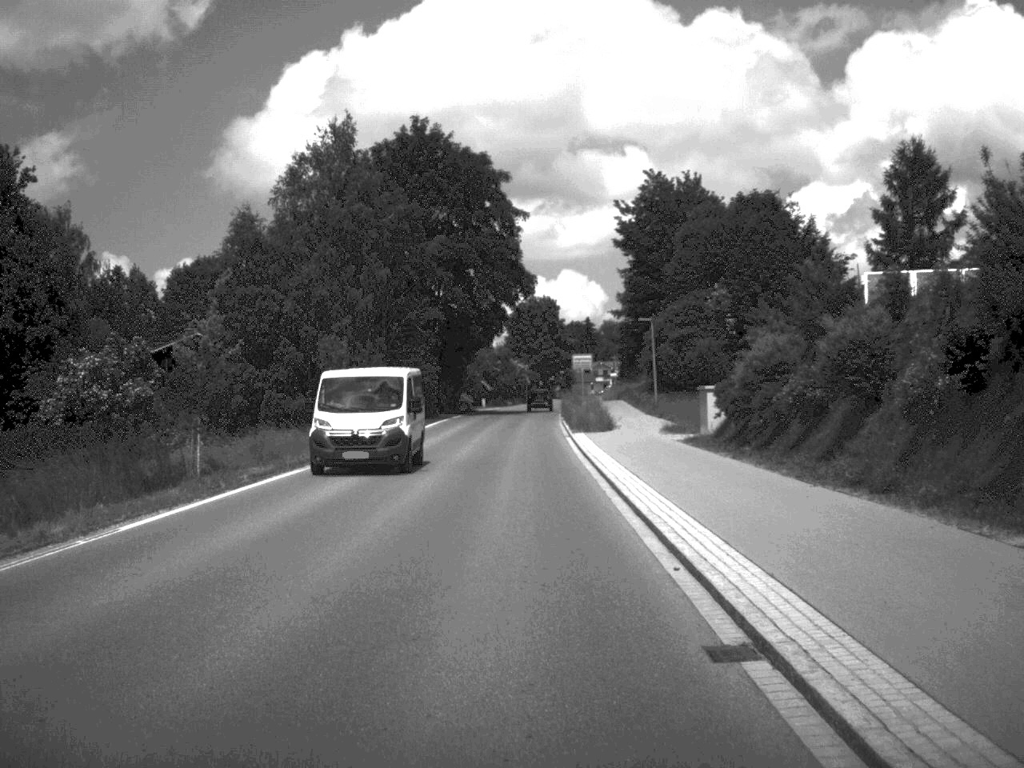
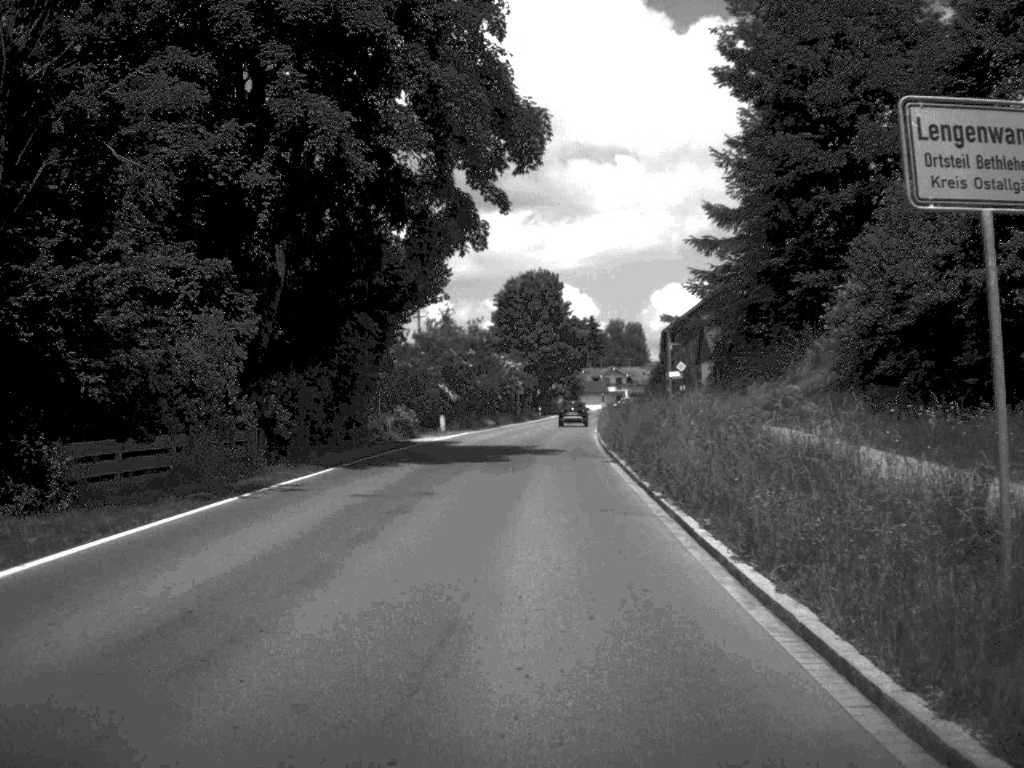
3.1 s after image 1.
(-0.2, +52.4) m; 0°
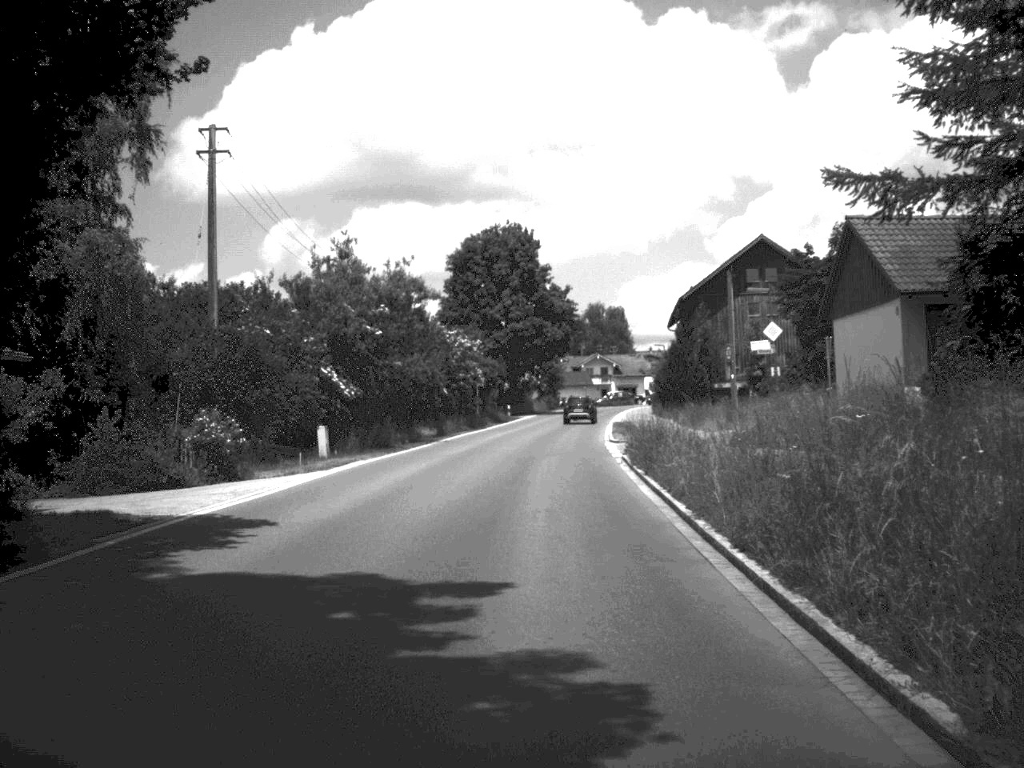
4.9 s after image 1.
(+0.3, +31.7) m; +1°
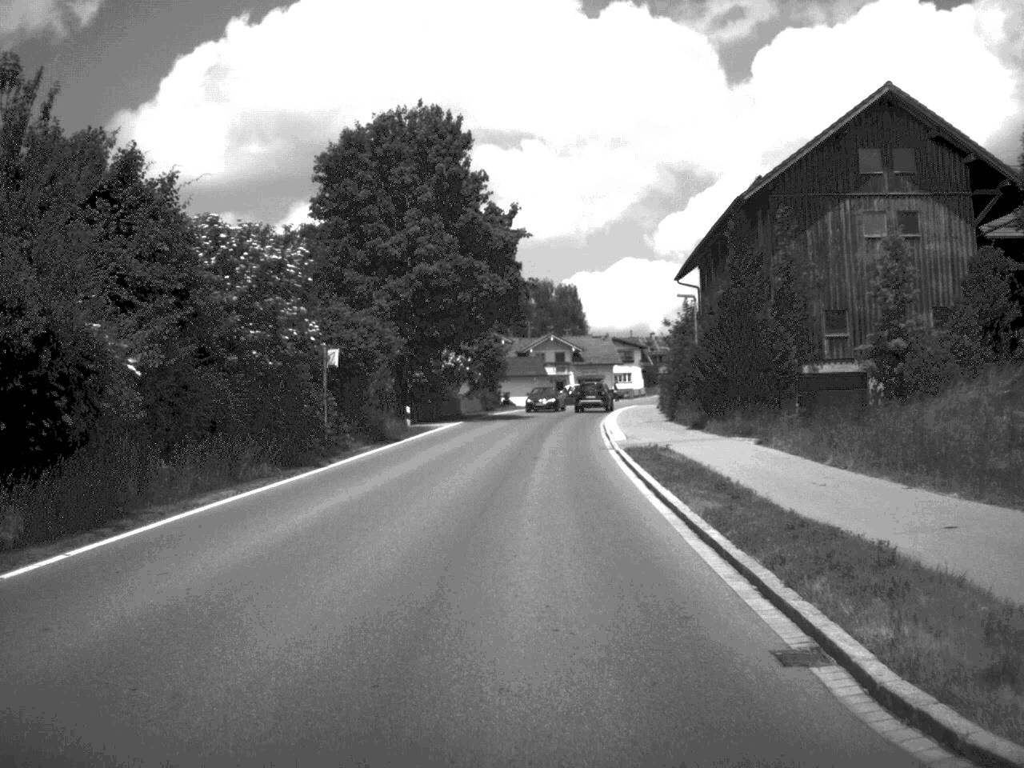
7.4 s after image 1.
(+0.8, +38.9) m; +2°
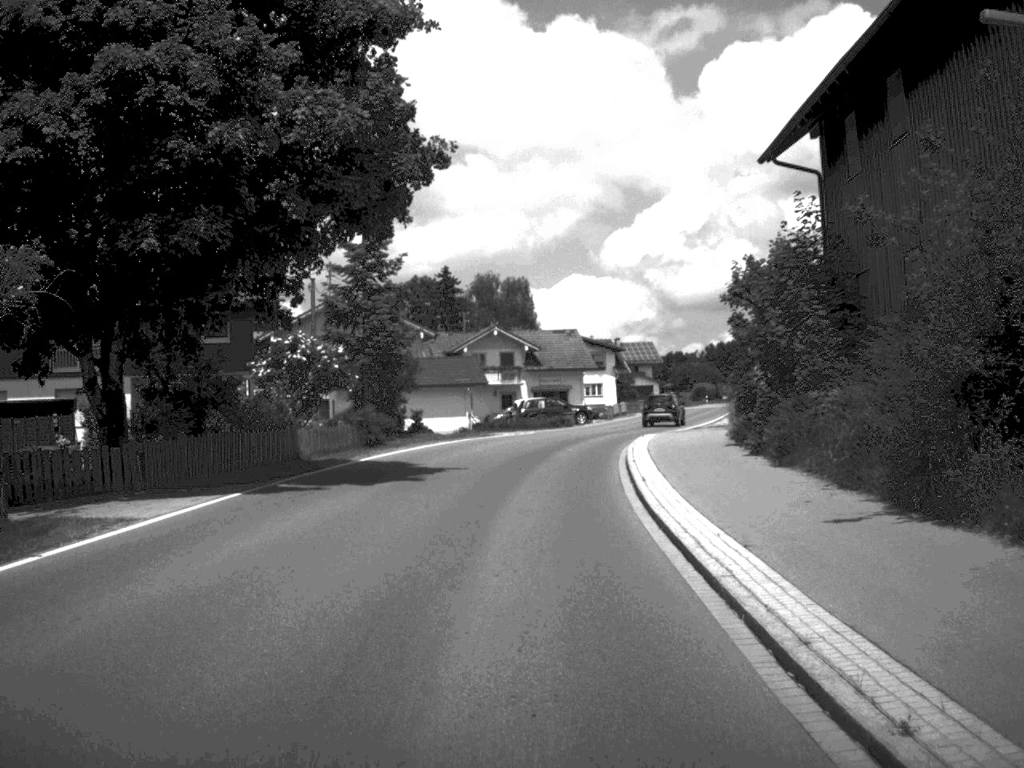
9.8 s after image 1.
(+0.8, +35.6) m; +2°
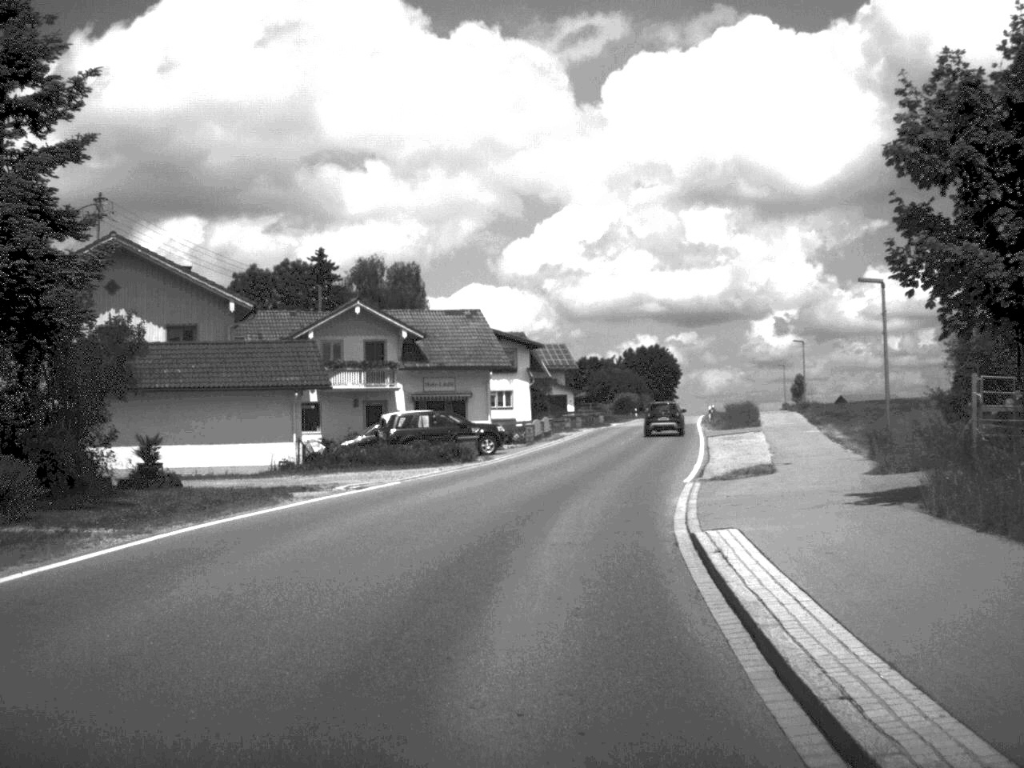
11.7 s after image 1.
(+0.7, +27.6) m; +5°
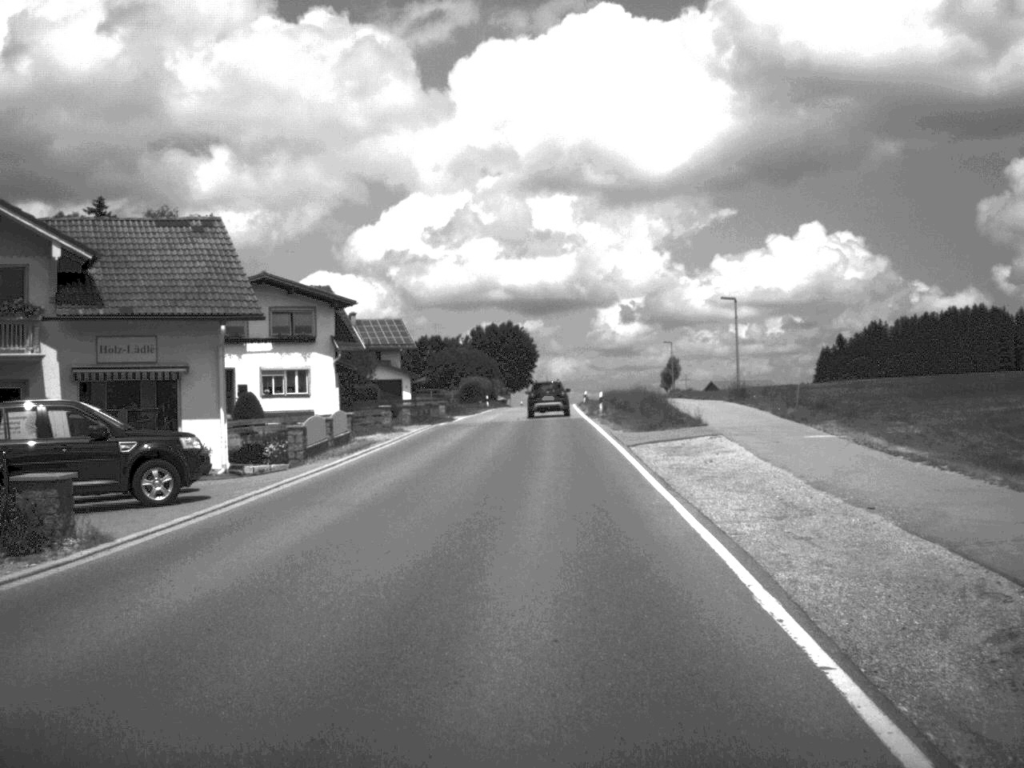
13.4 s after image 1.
(+1.6, +25.9) m; +7°
